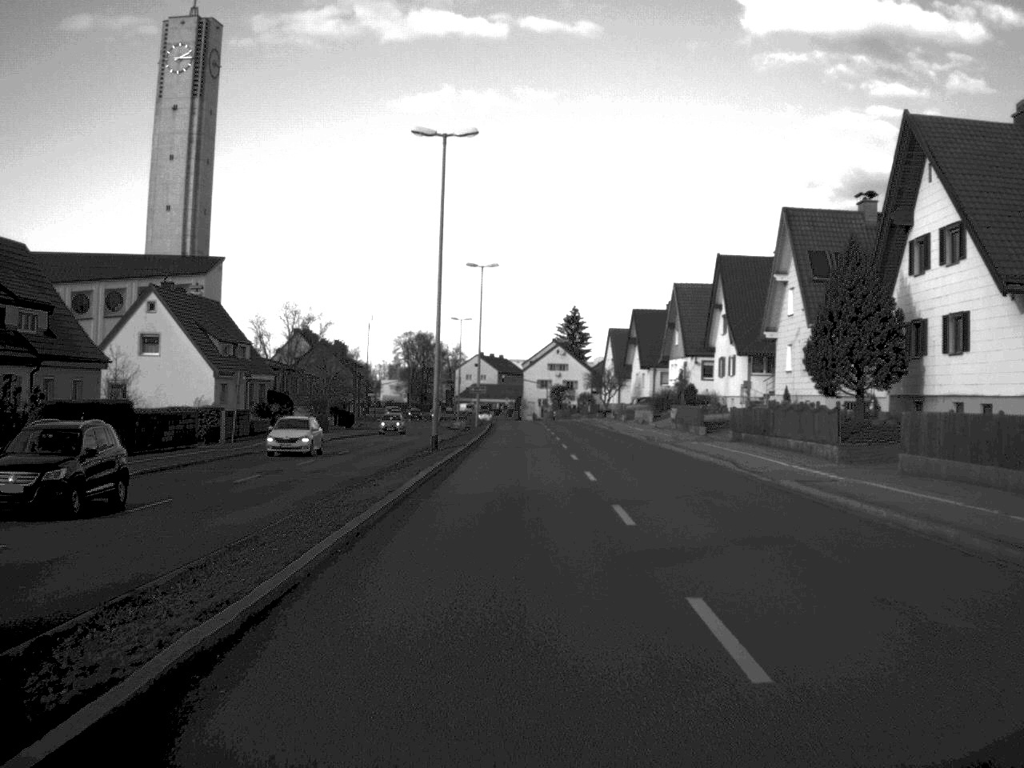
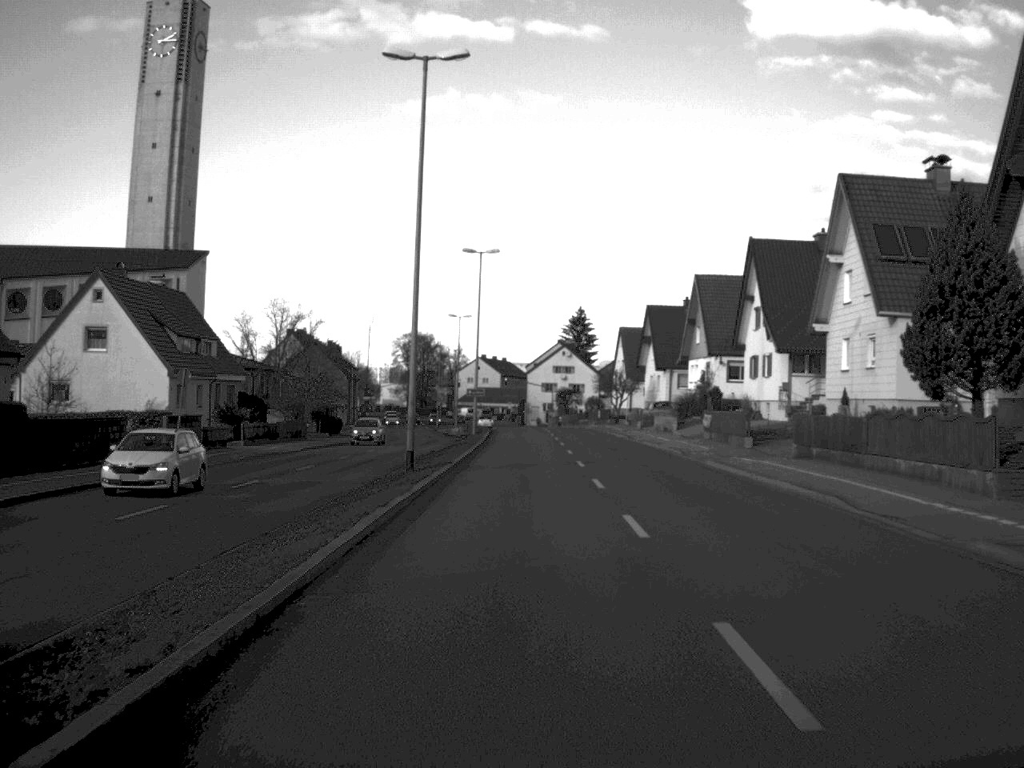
(0.0, +9.9) m; 0°
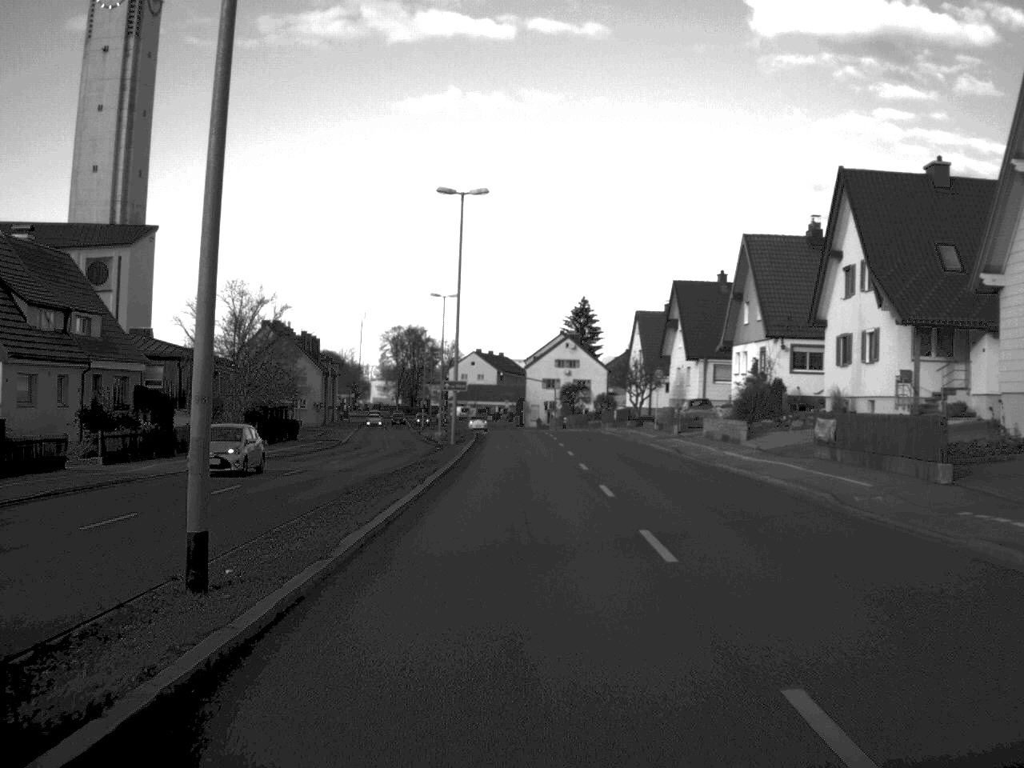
(0.0, +20.0) m; 0°
